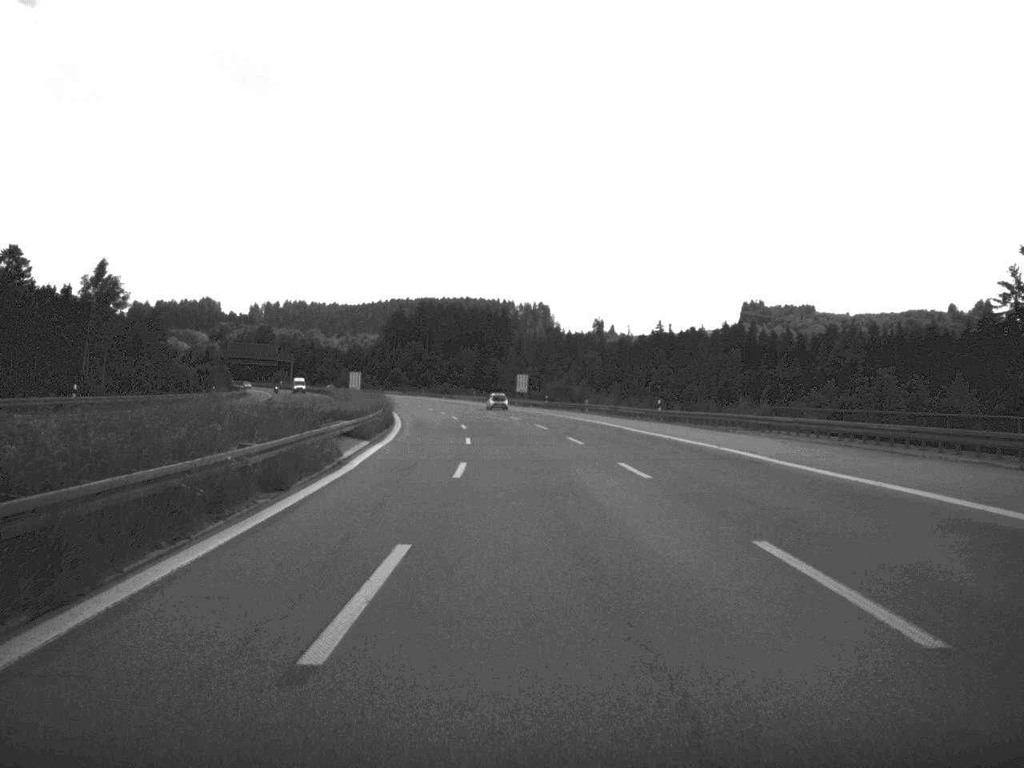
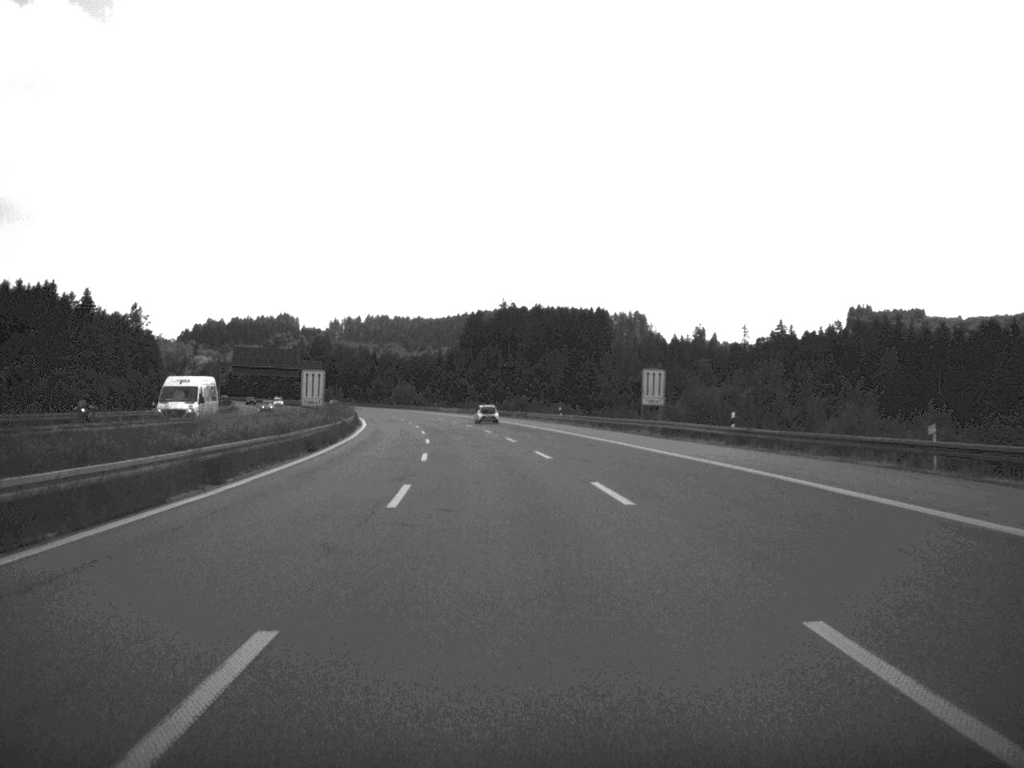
(-2.5, +73.6) m; -4°
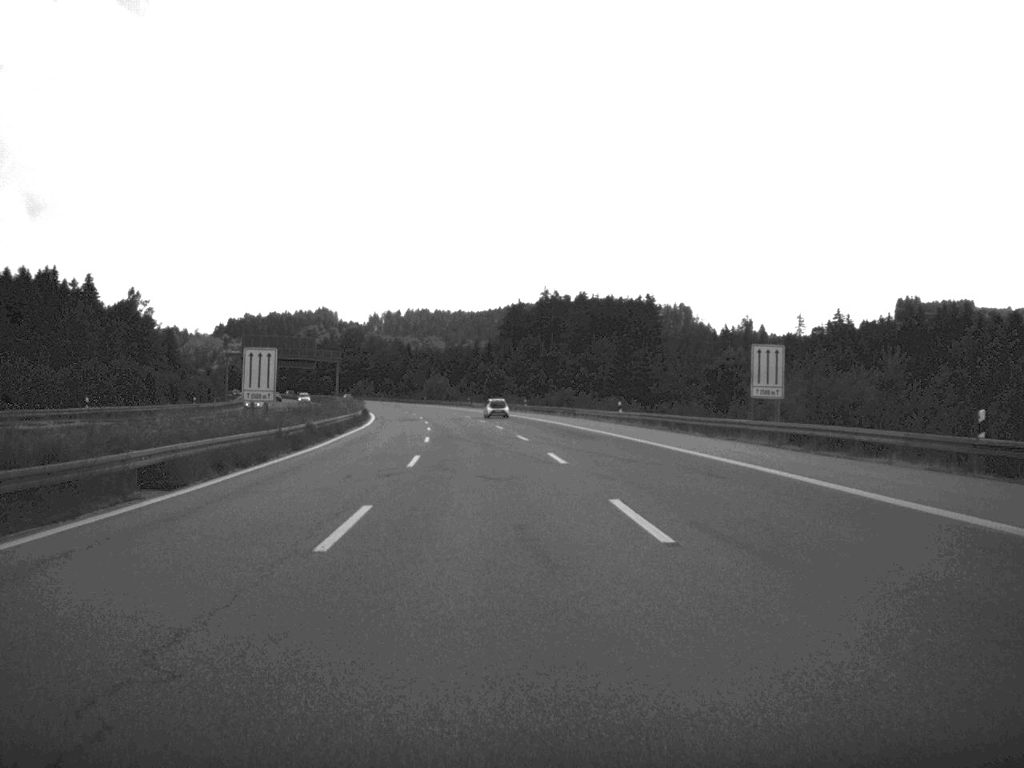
(-0.4, +23.6) m; -2°
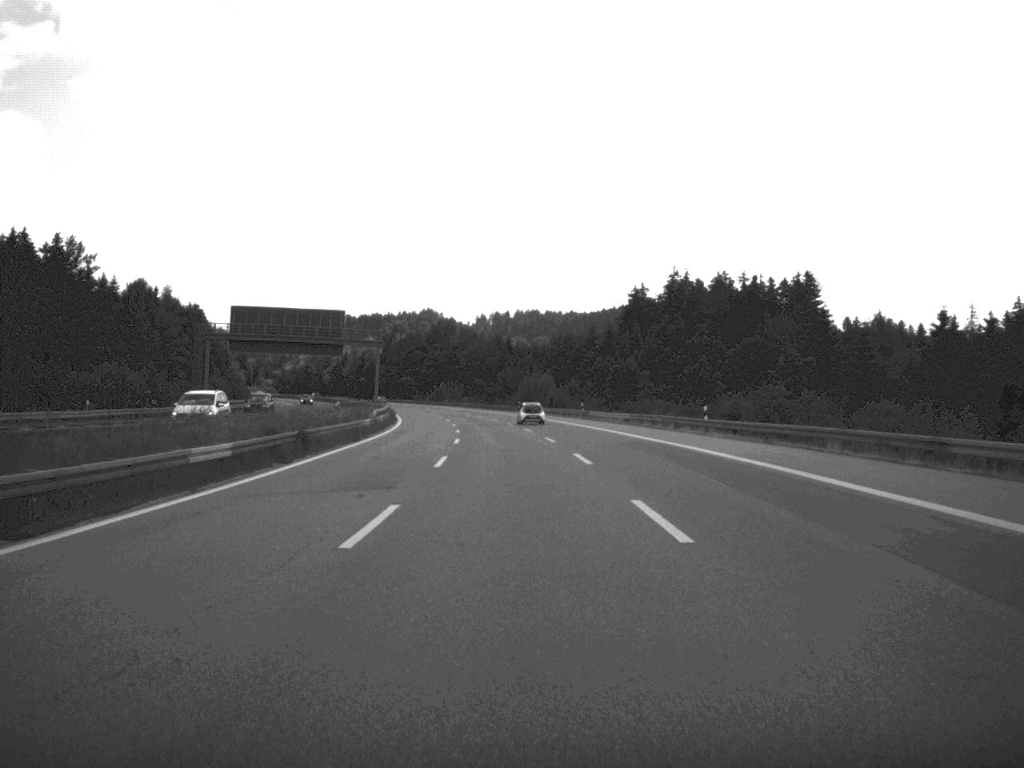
(-3.3, +68.2) m; -5°
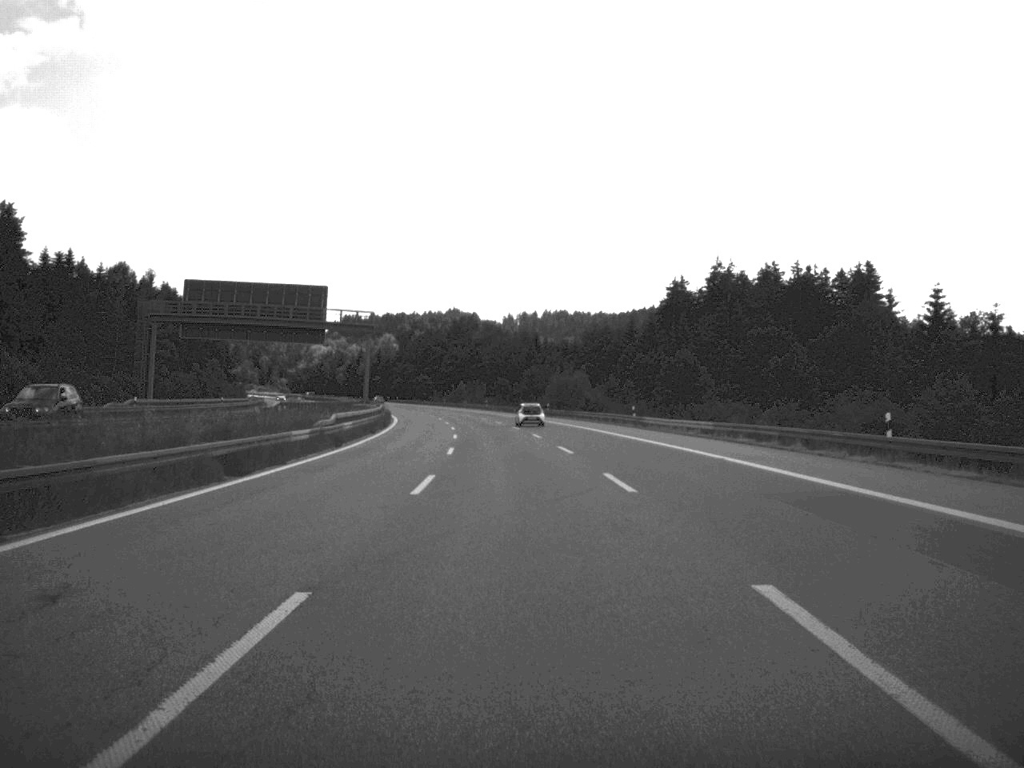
(-0.3, +26.5) m; -1°
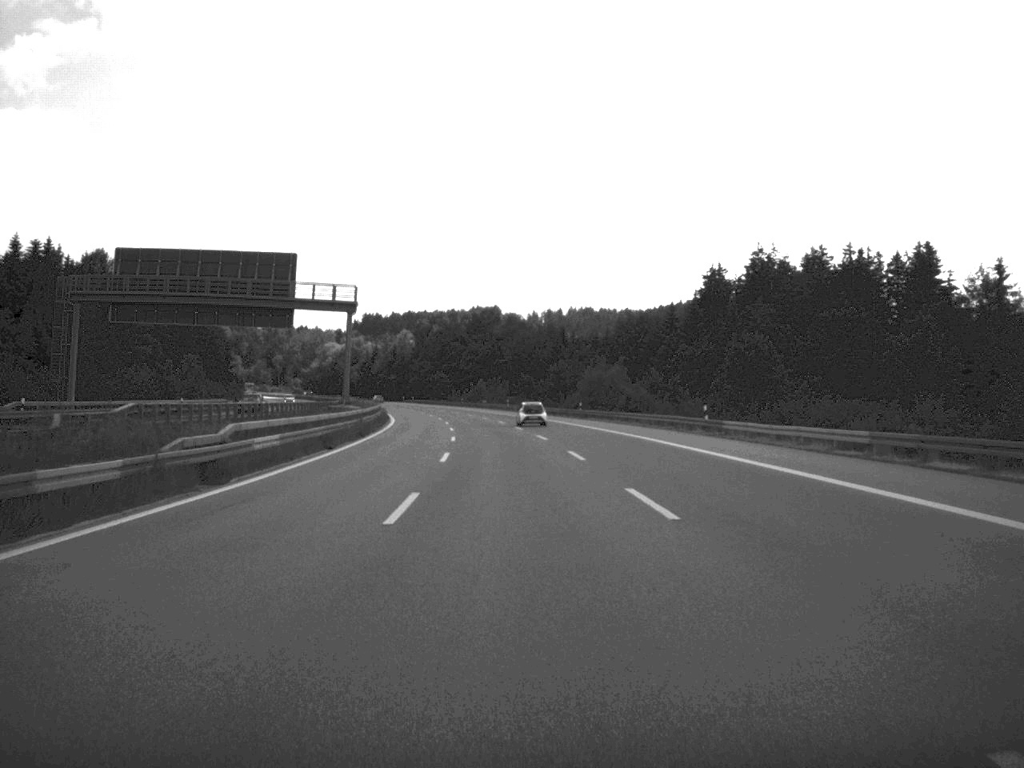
(-0.2, +22.3) m; -1°
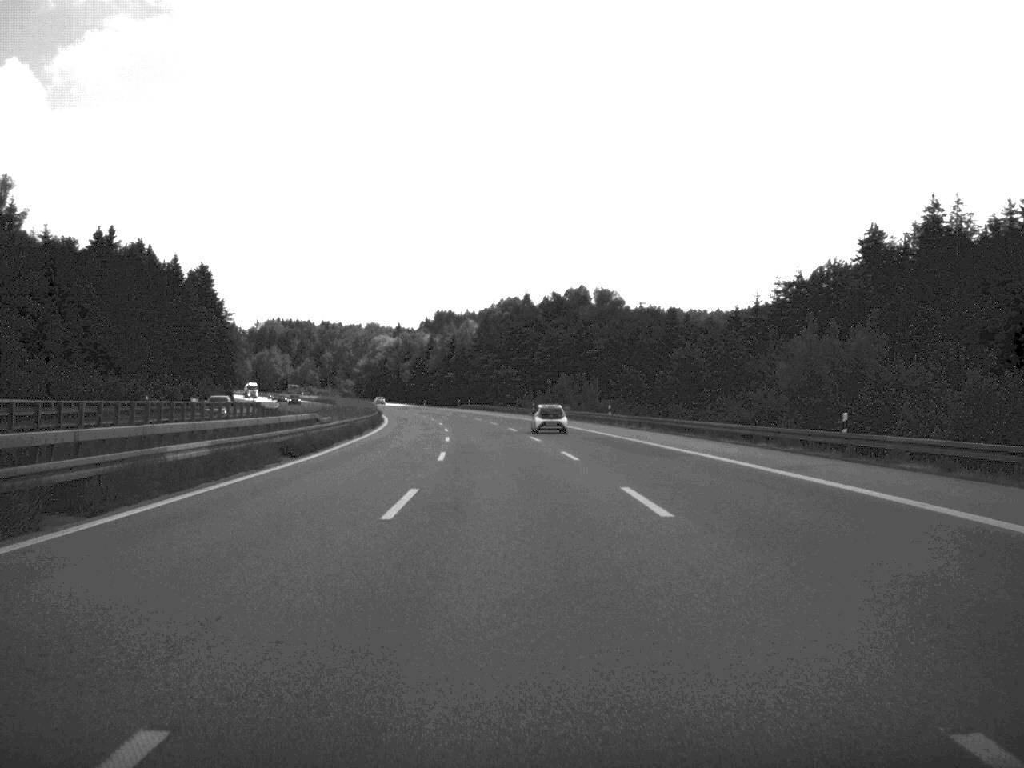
(-2.3, +68.2) m; -4°
